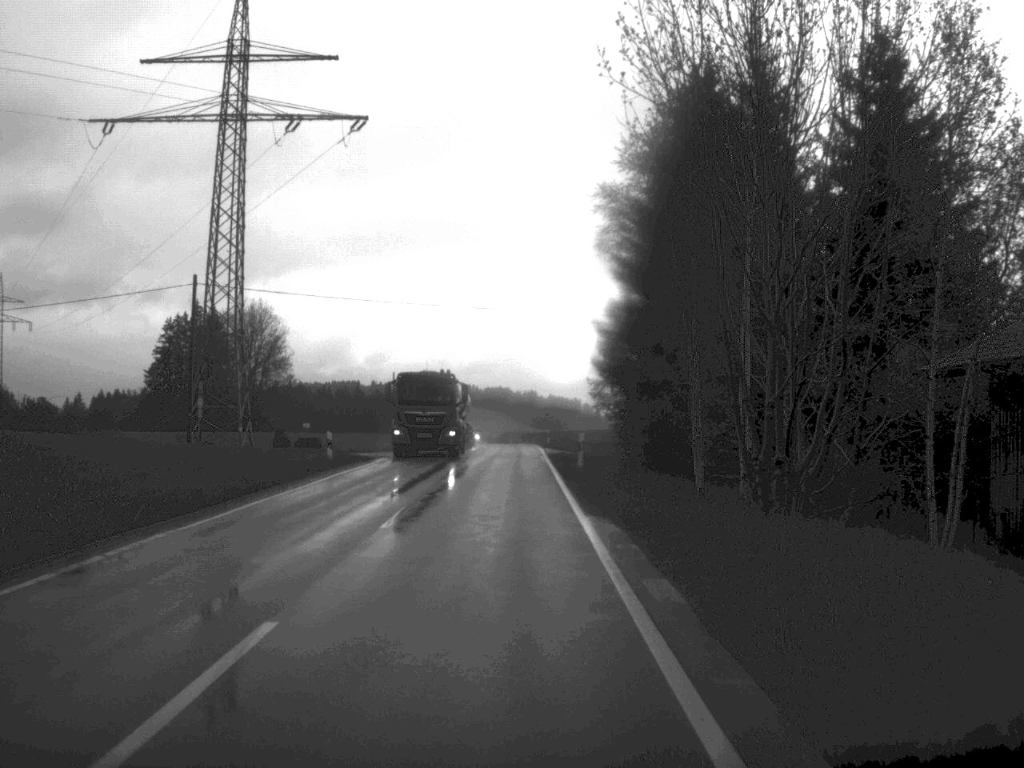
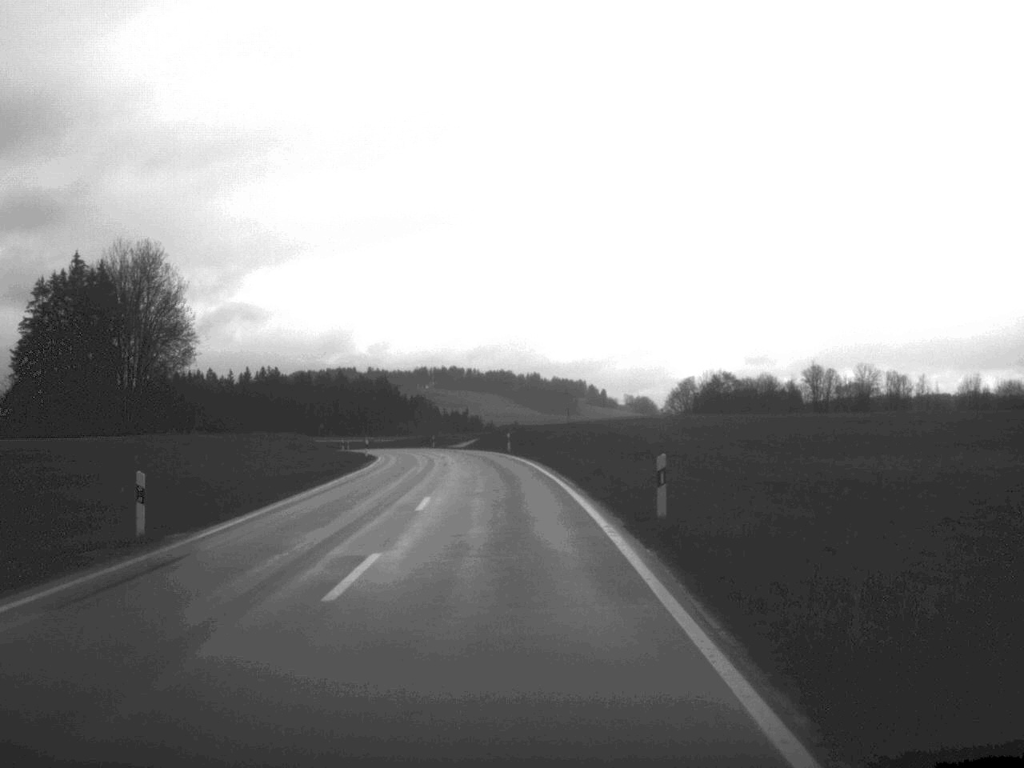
(-0.5, +64.9) m; 0°
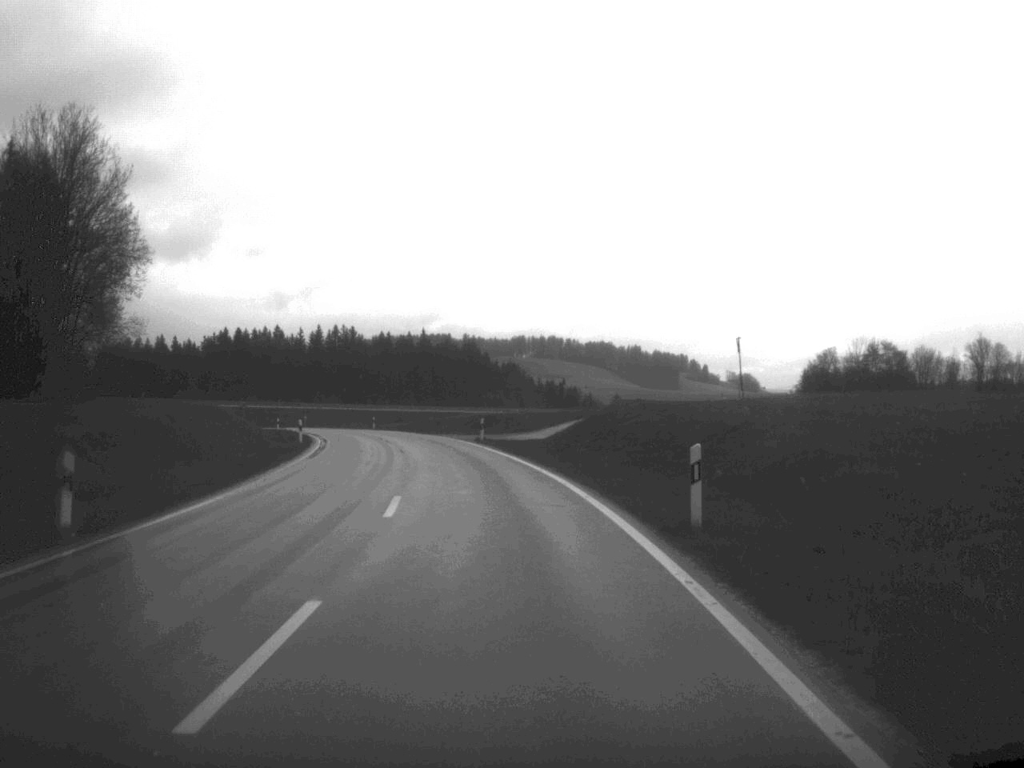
(-1.9, +52.8) m; -5°
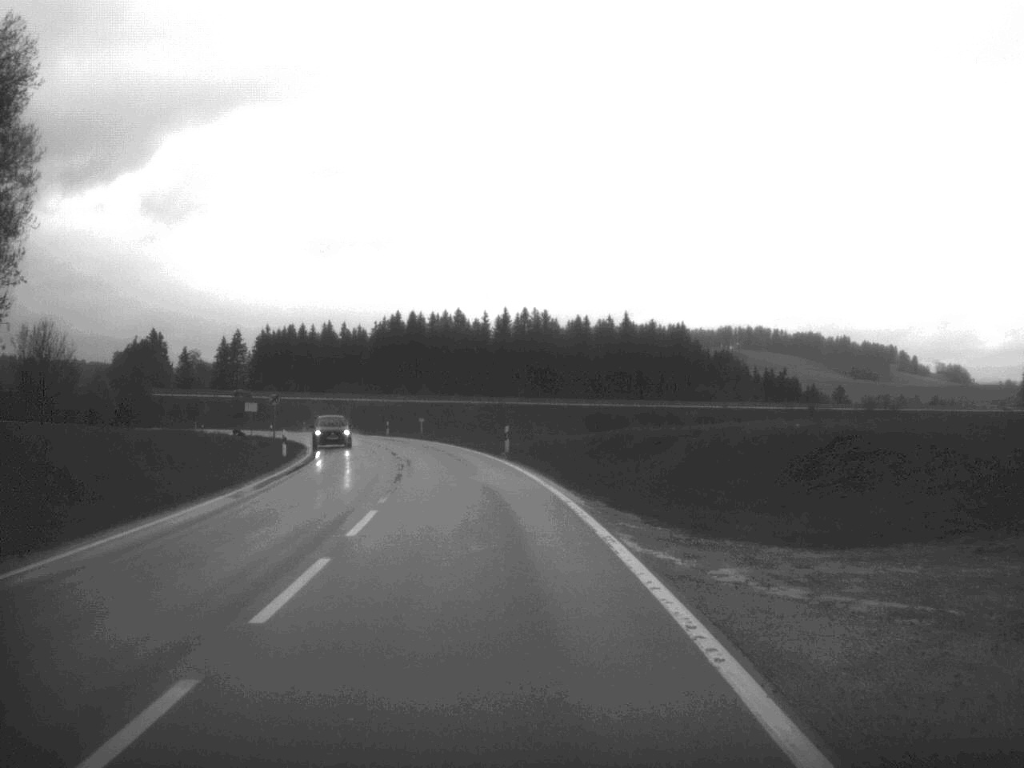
(-4.3, +56.1) m; -9°
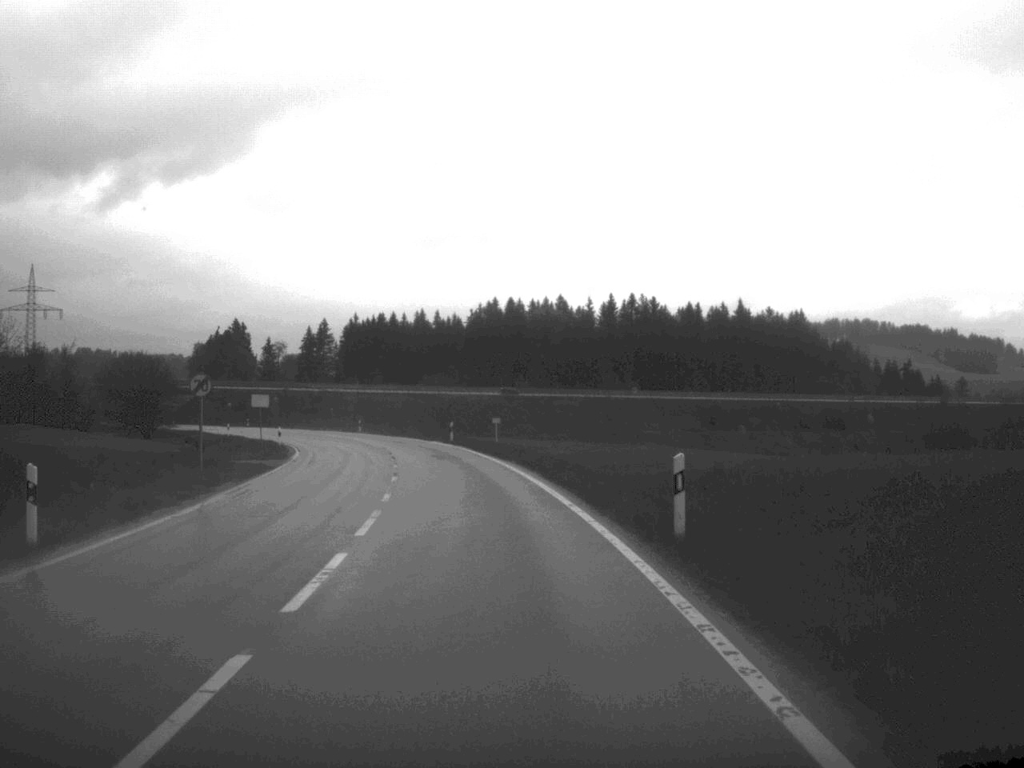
(-1.2, +28.8) m; -5°
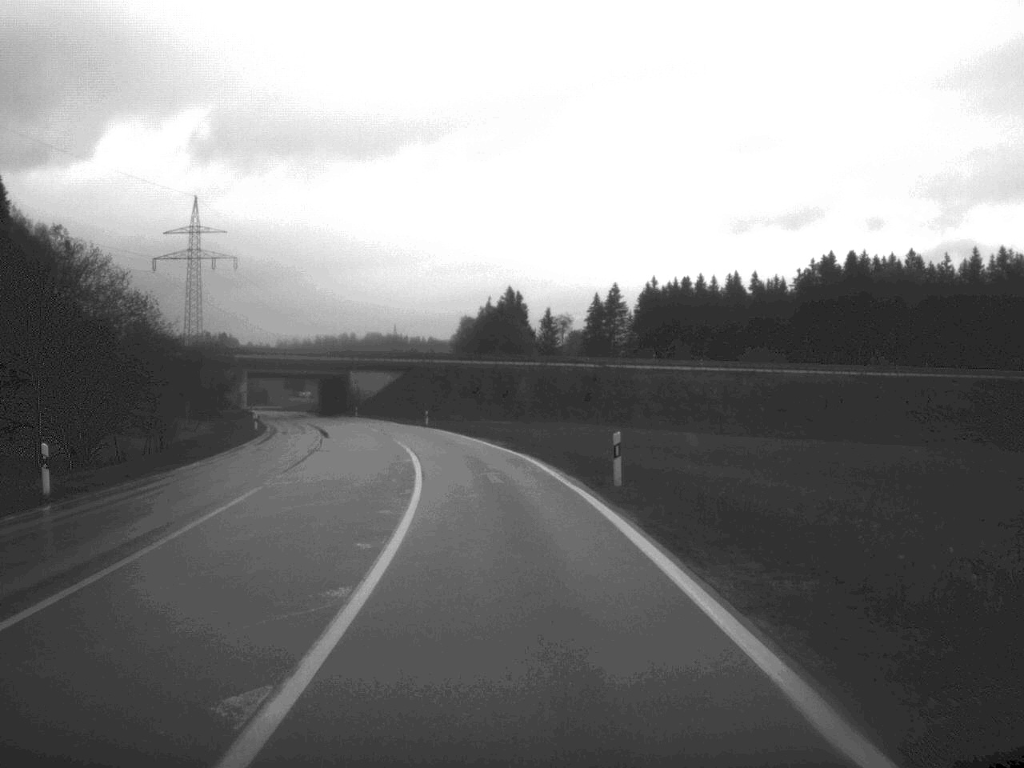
(-9.4, +77.6) m; -14°
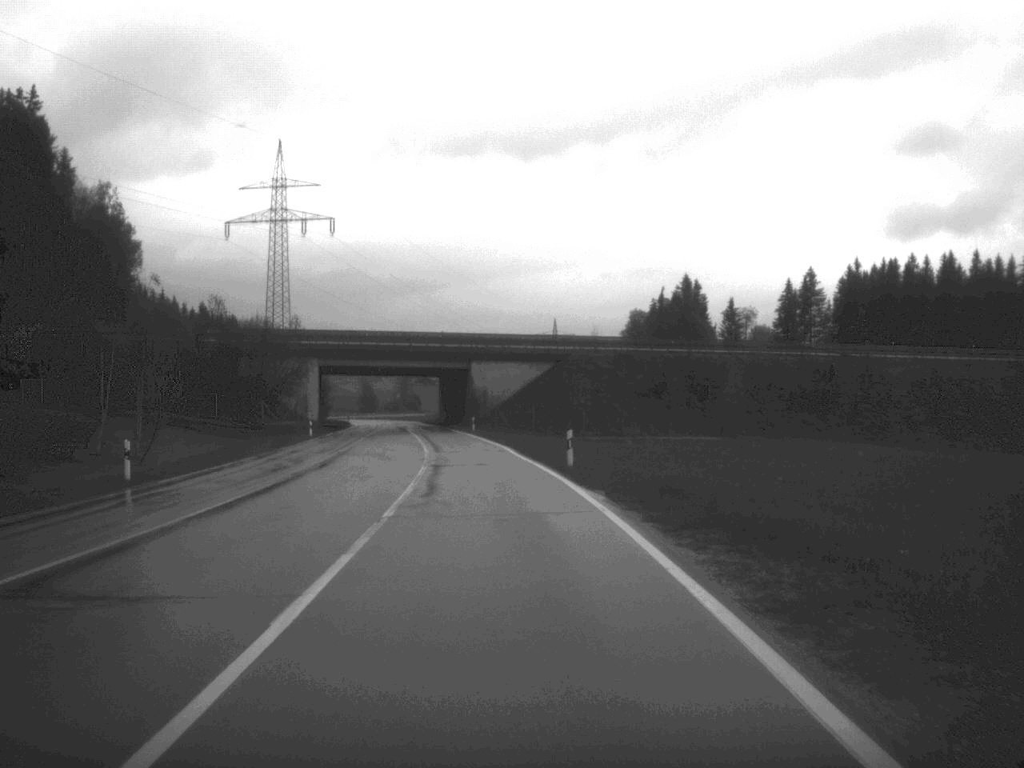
(-3.2, +48.7) m; -8°
